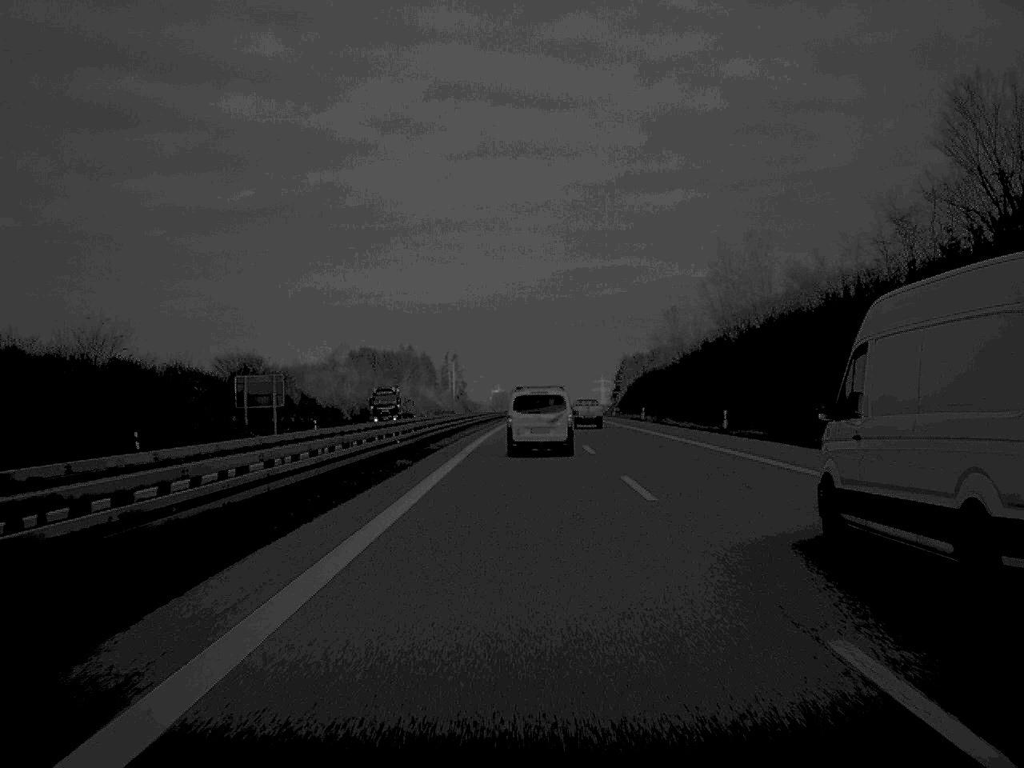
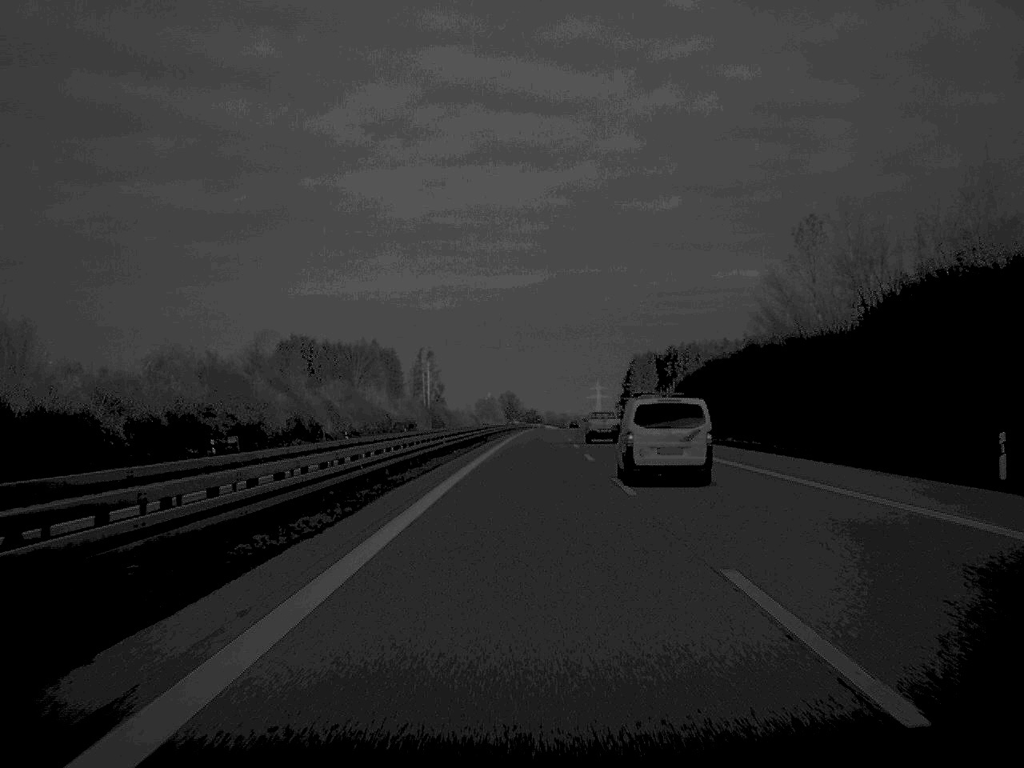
(+0.3, +86.0) m; 0°
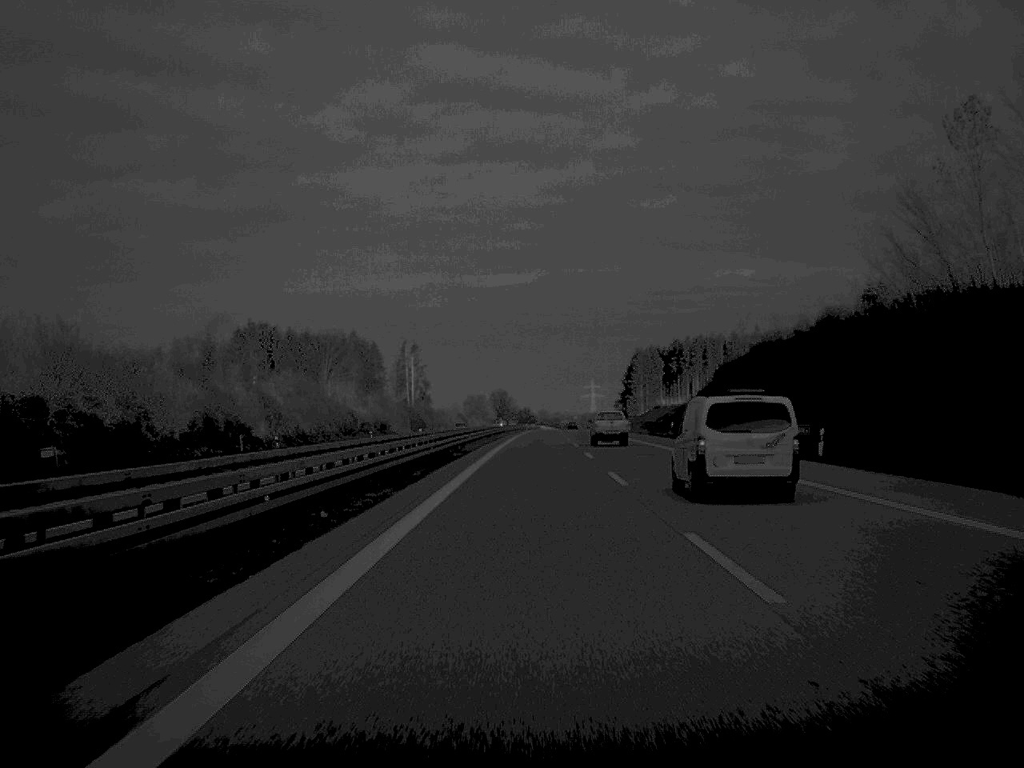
(+0.1, +31.8) m; 0°
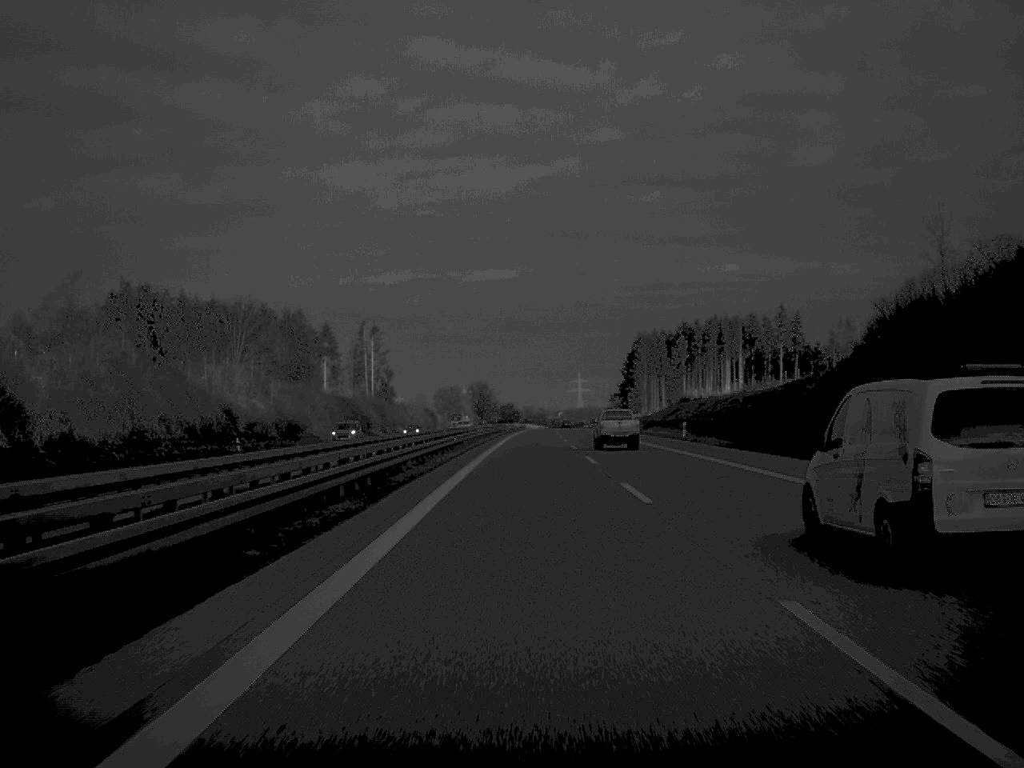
(+0.4, +60.6) m; +1°
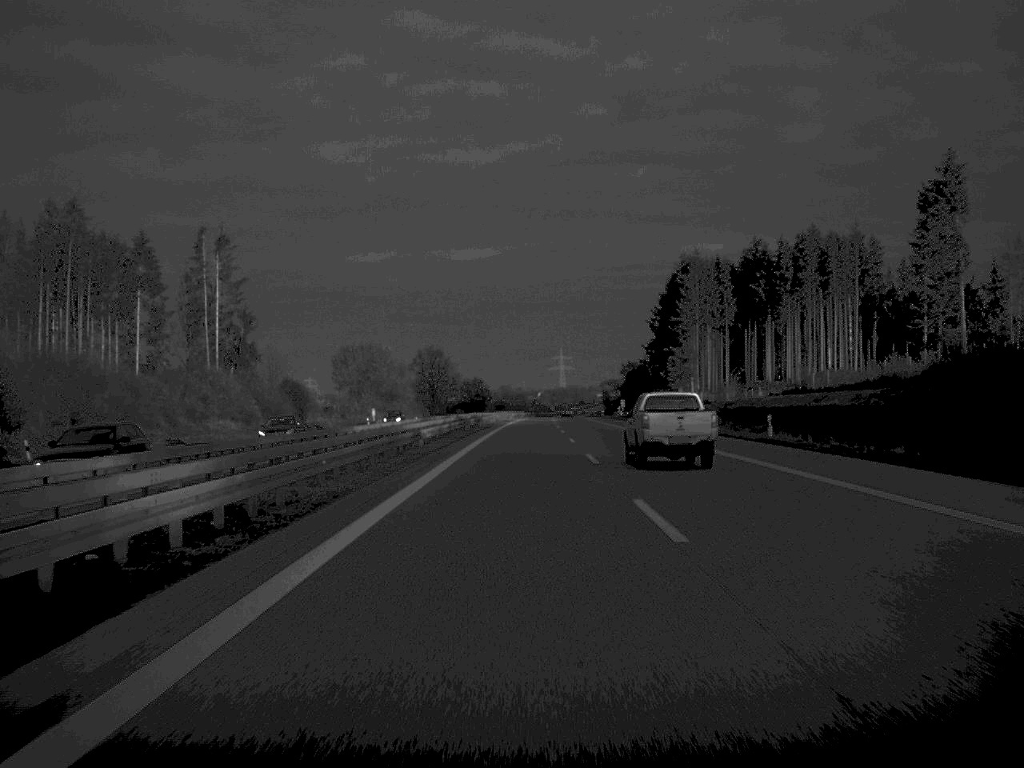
(+1.3, +133.6) m; +1°
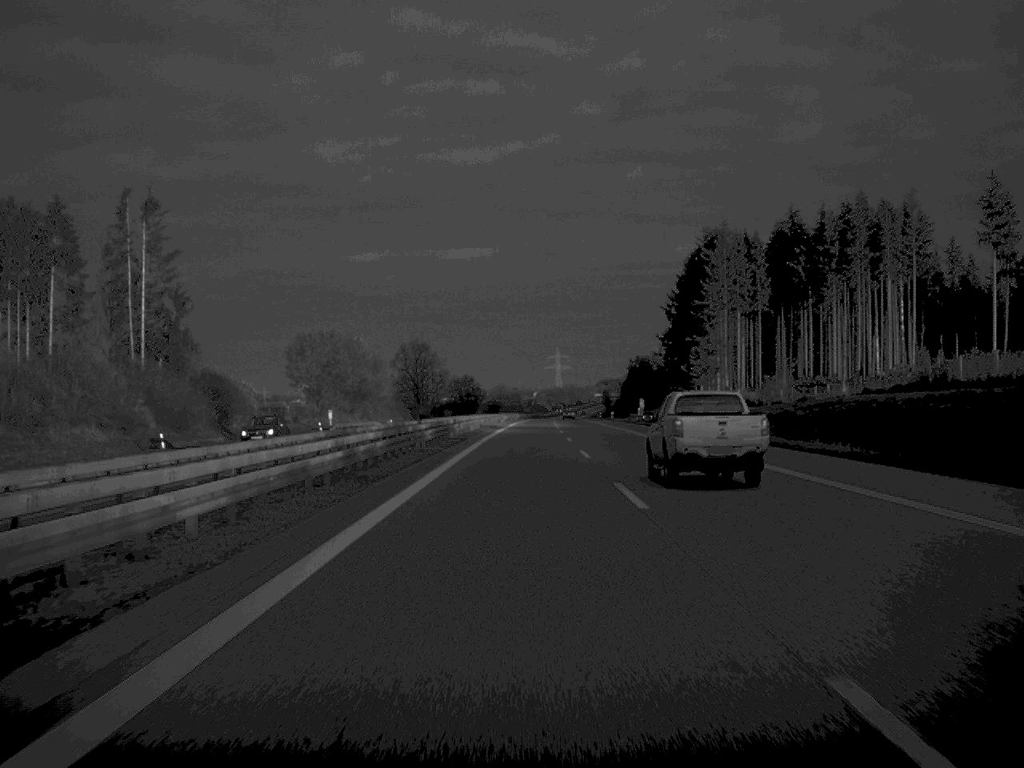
(+0.1, +31.5) m; 0°
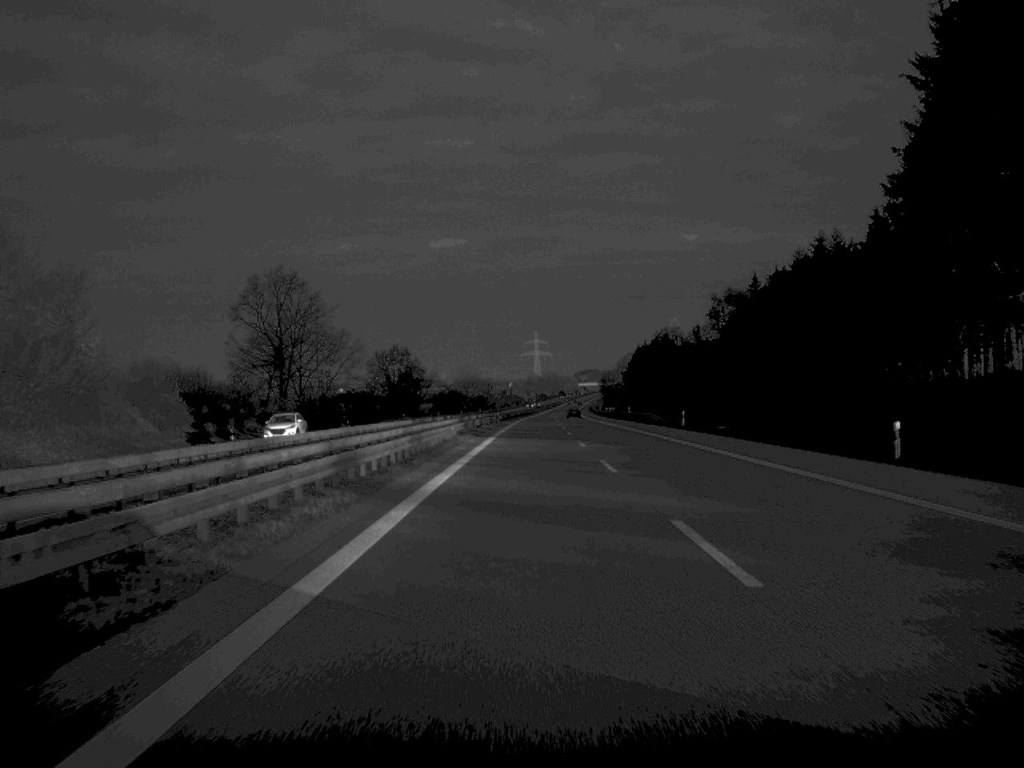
(+0.9, +133.5) m; +1°
